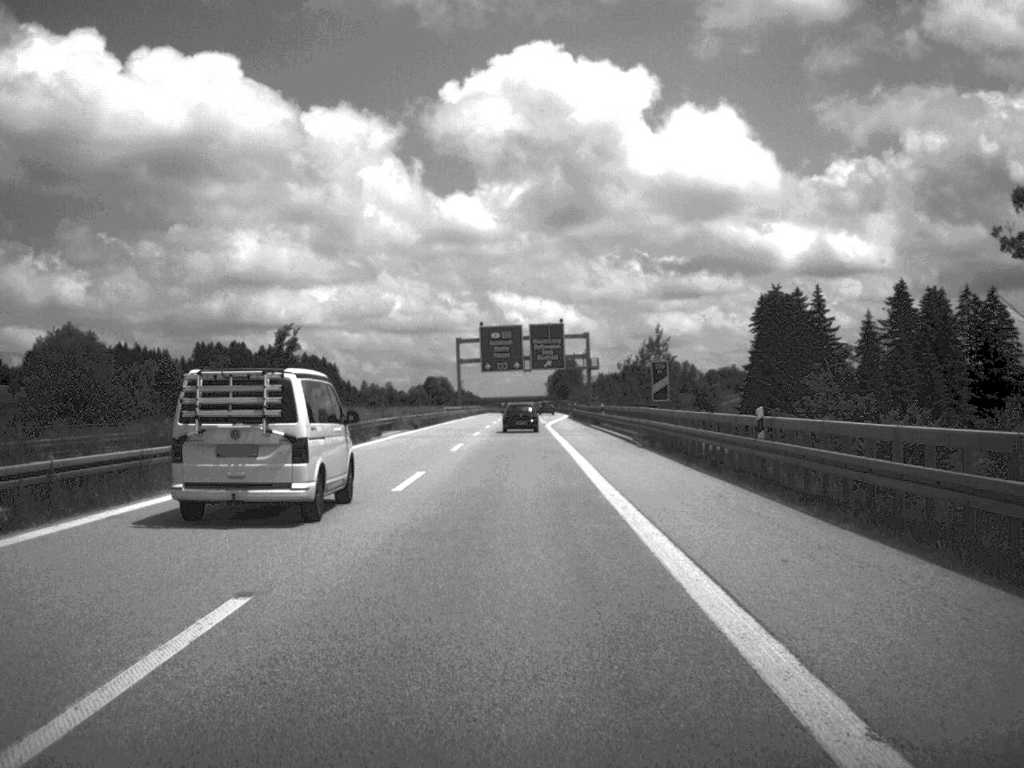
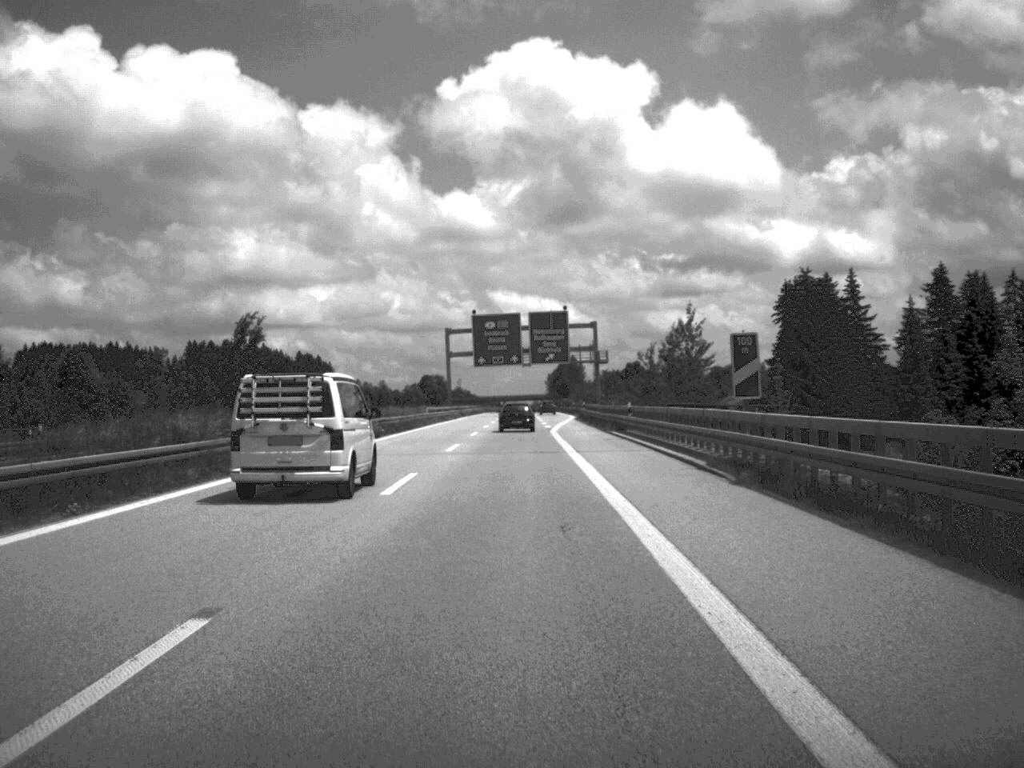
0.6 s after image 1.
(0.0, +19.0) m; 0°
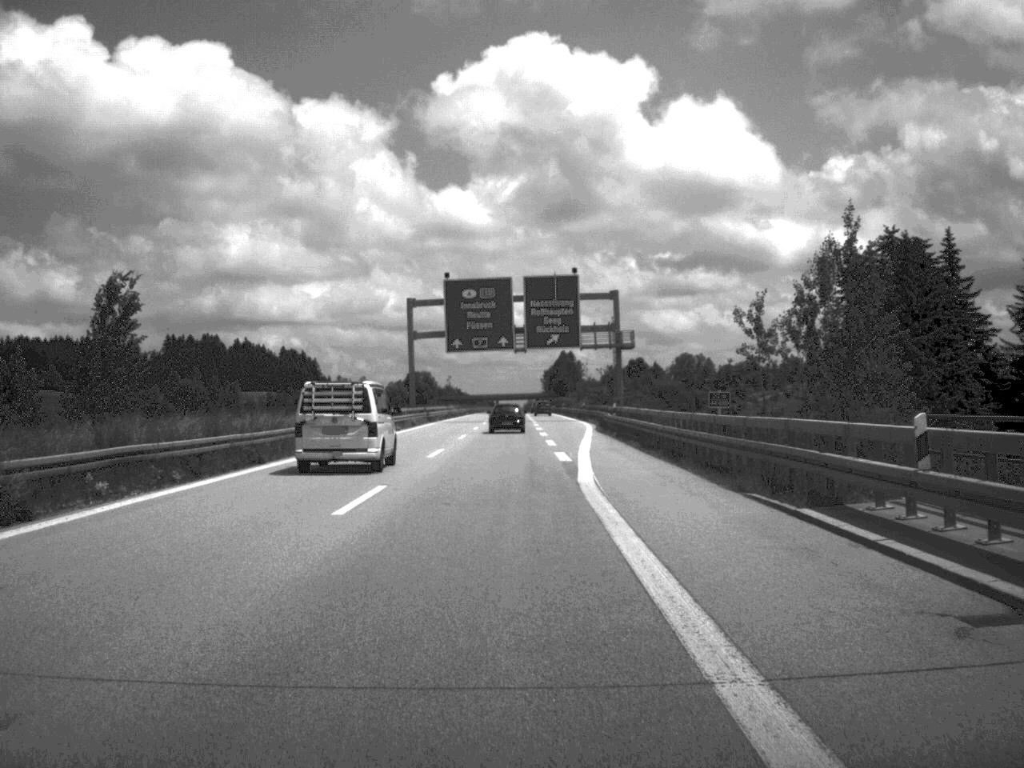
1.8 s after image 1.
(0.0, +38.8) m; 0°
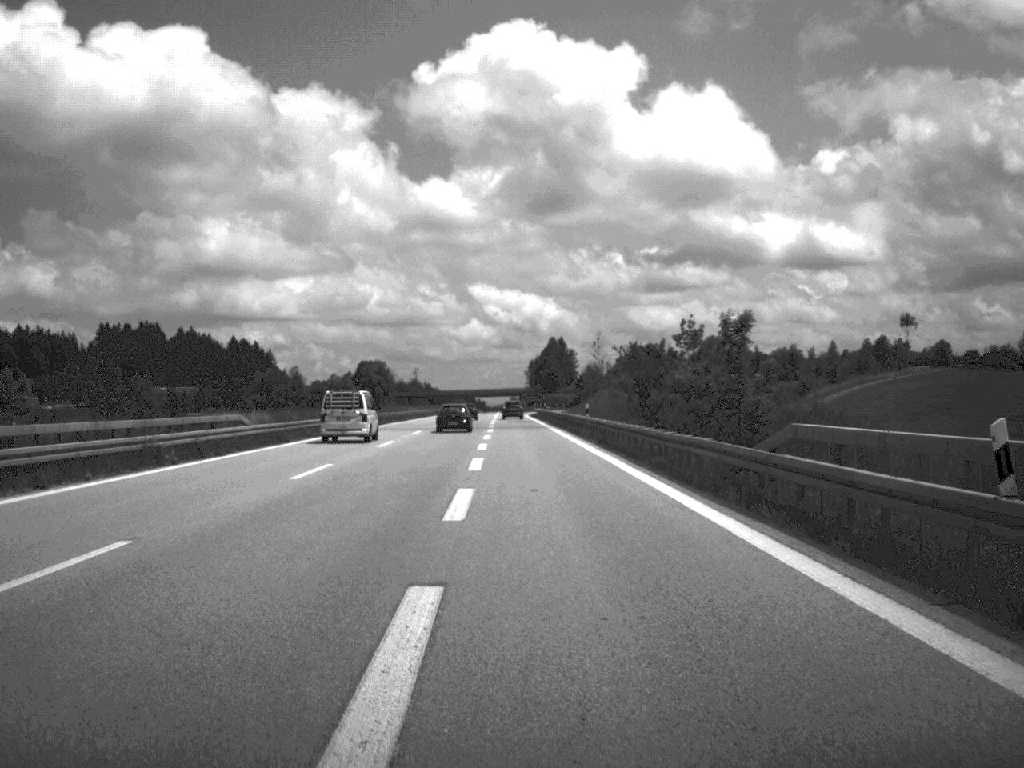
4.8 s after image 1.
(+0.9, +98.0) m; 0°
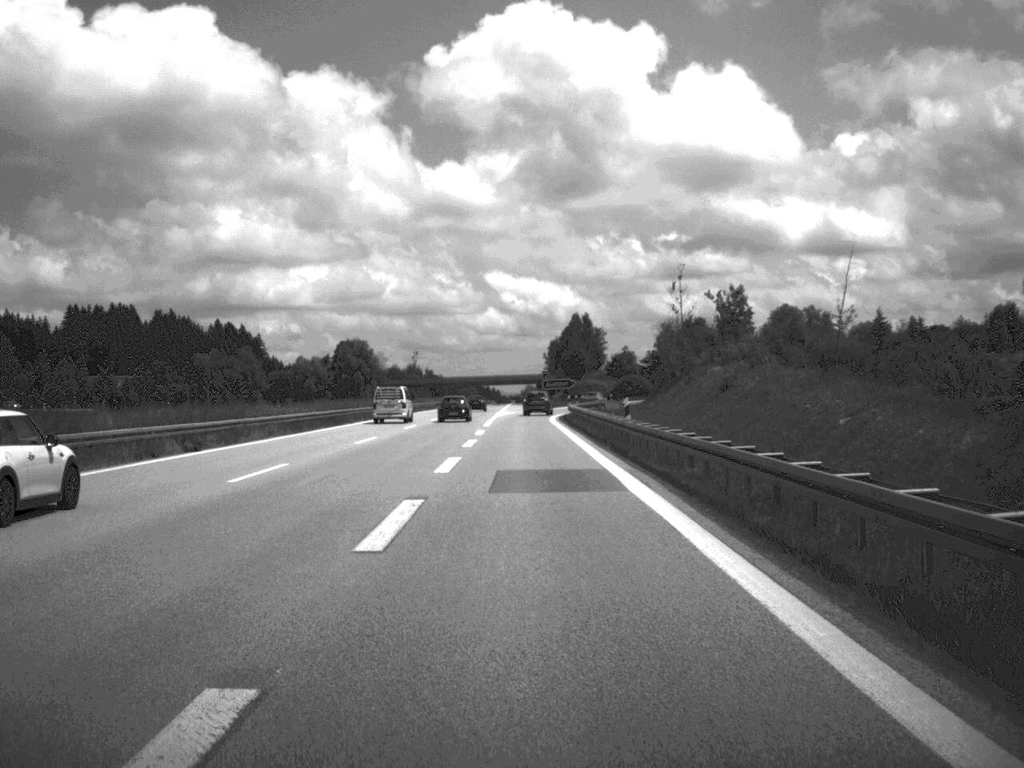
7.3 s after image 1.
(-0.7, +74.4) m; -1°
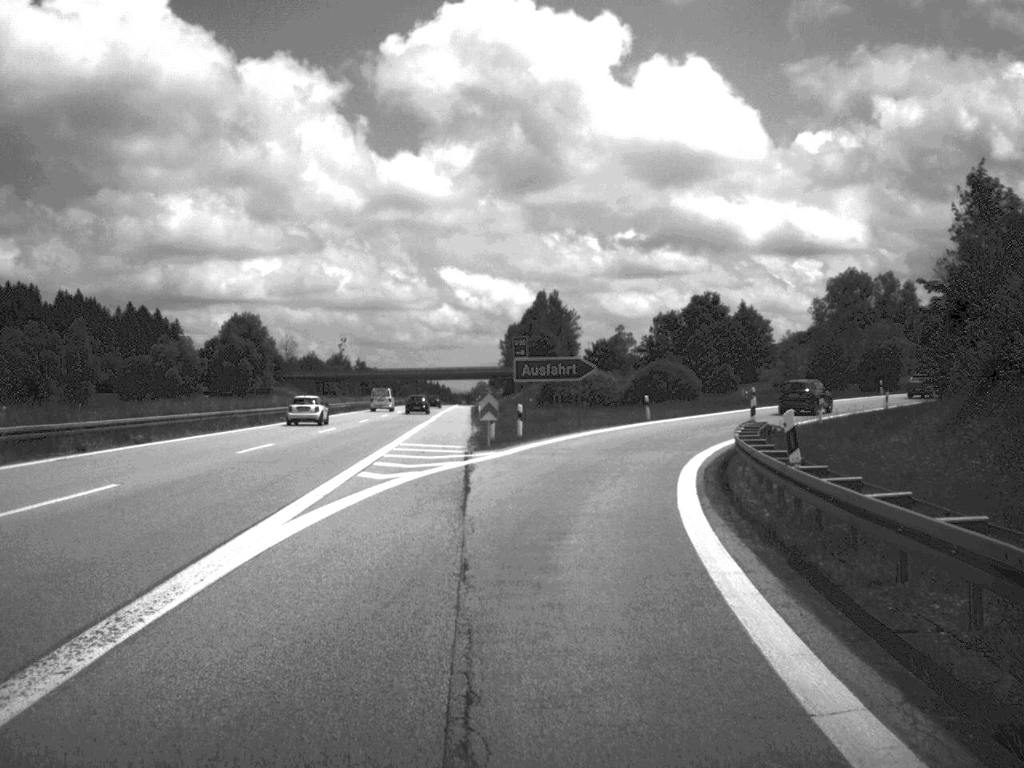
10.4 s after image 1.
(+0.1, +78.3) m; +2°
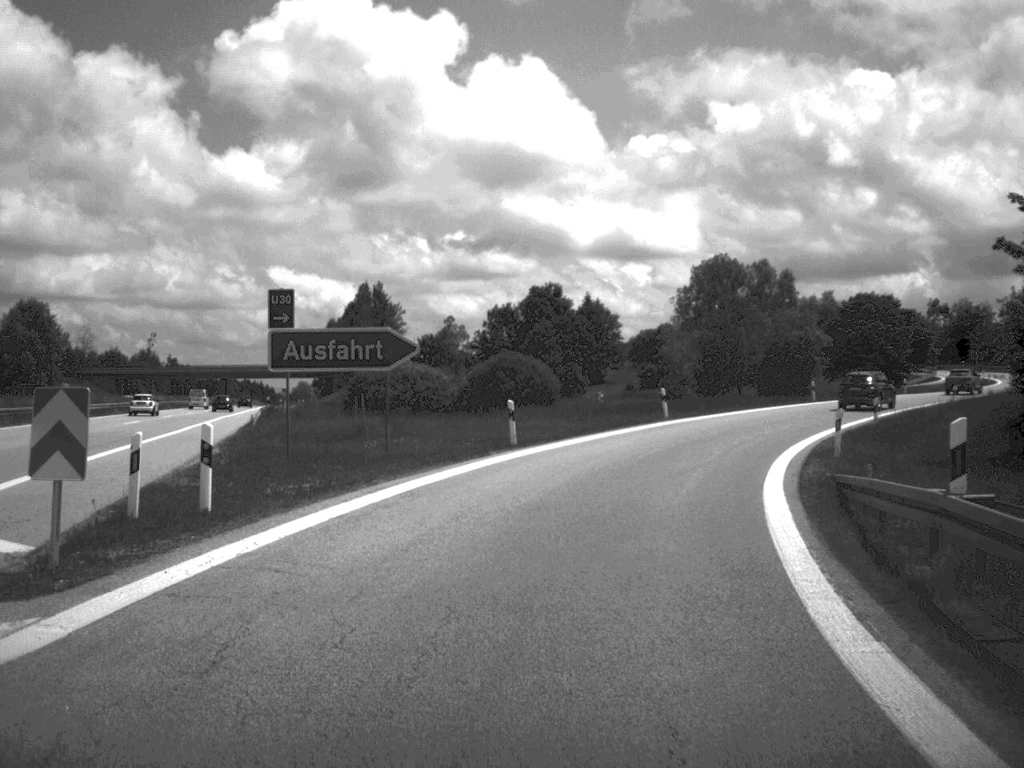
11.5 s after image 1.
(+1.4, +24.1) m; +8°
